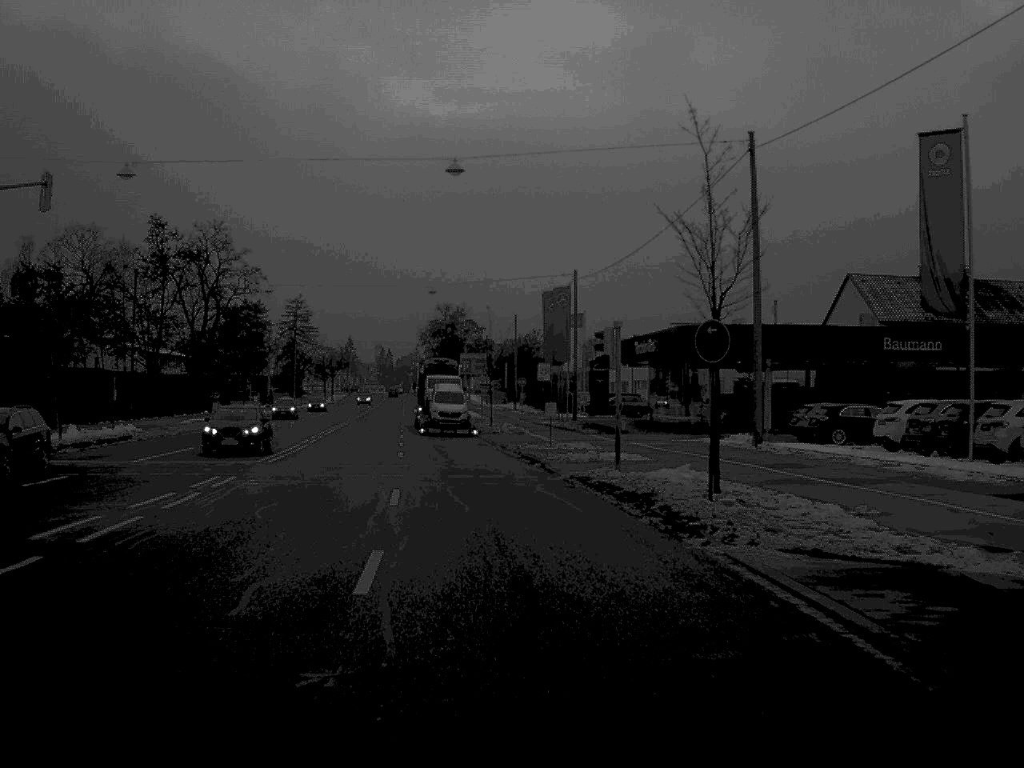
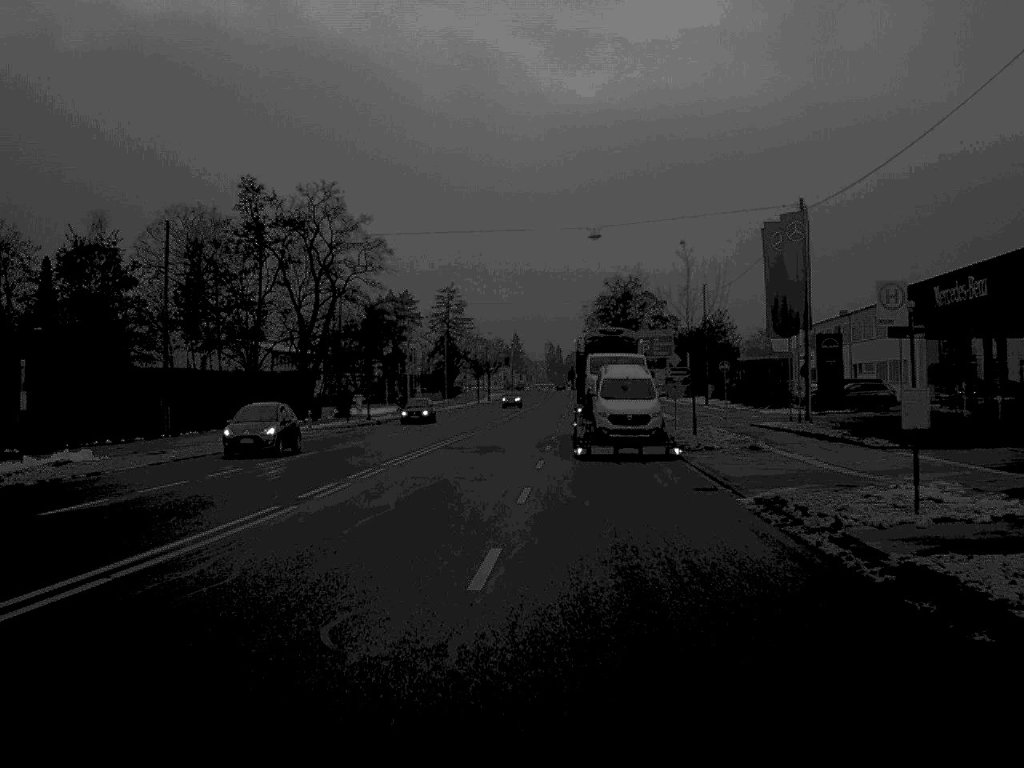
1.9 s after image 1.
(-1.6, +26.5) m; -8°
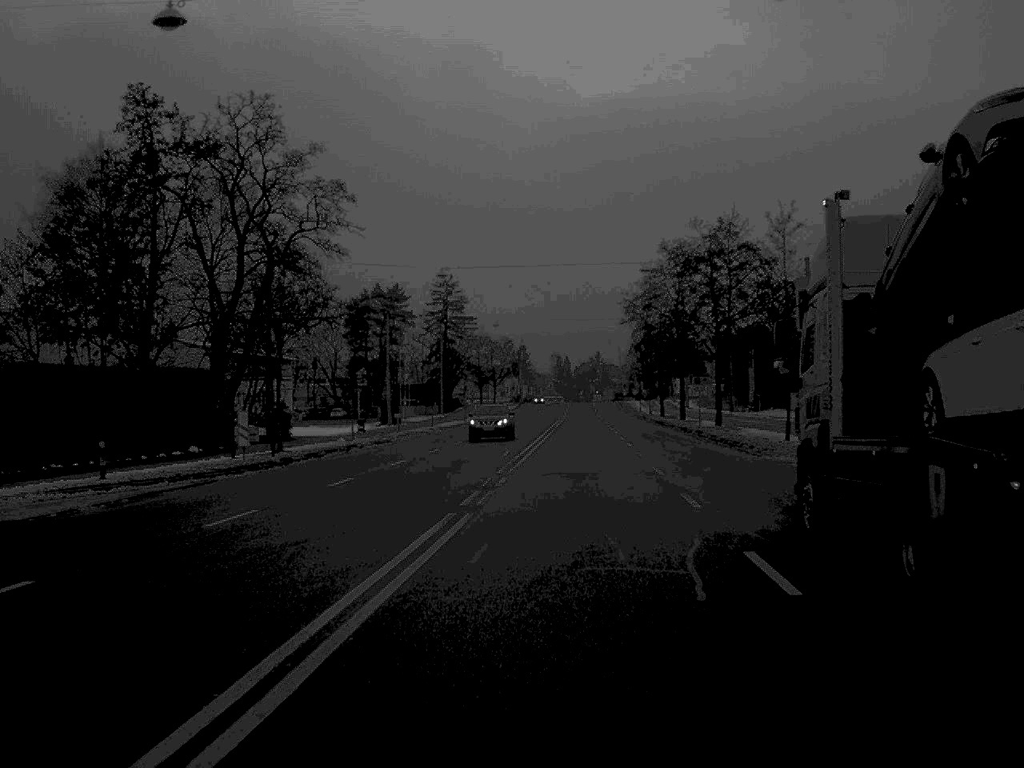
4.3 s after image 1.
(-1.1, +35.9) m; 0°
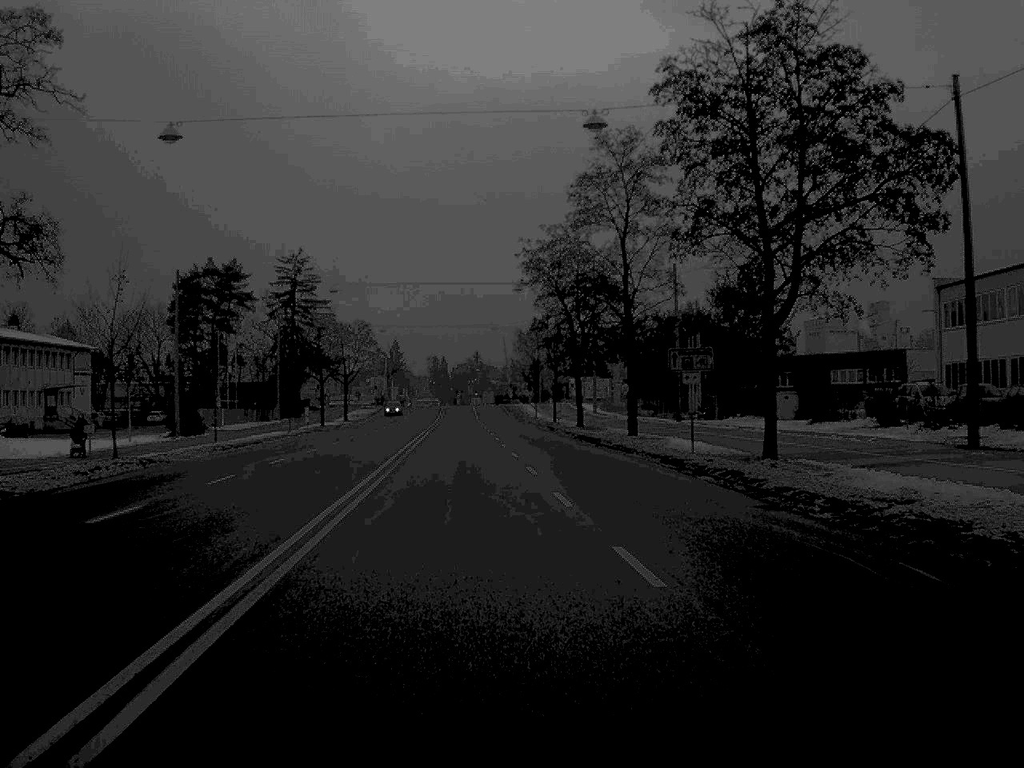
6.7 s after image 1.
(+1.4, +35.0) m; +5°
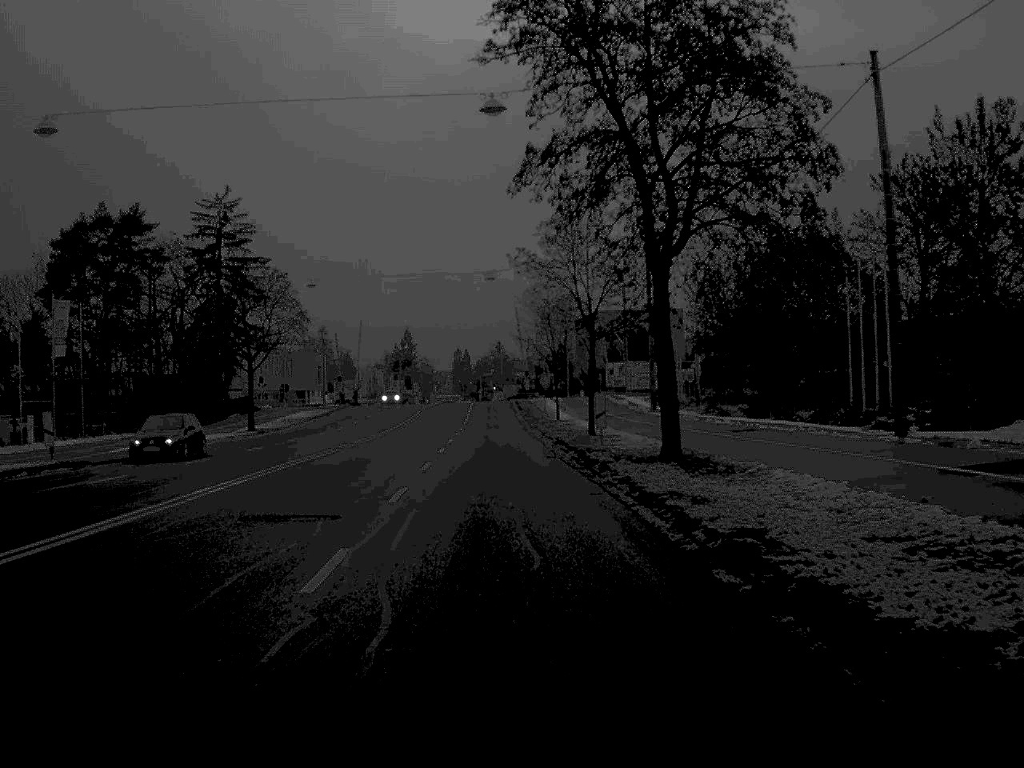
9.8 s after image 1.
(+0.7, +45.2) m; -2°
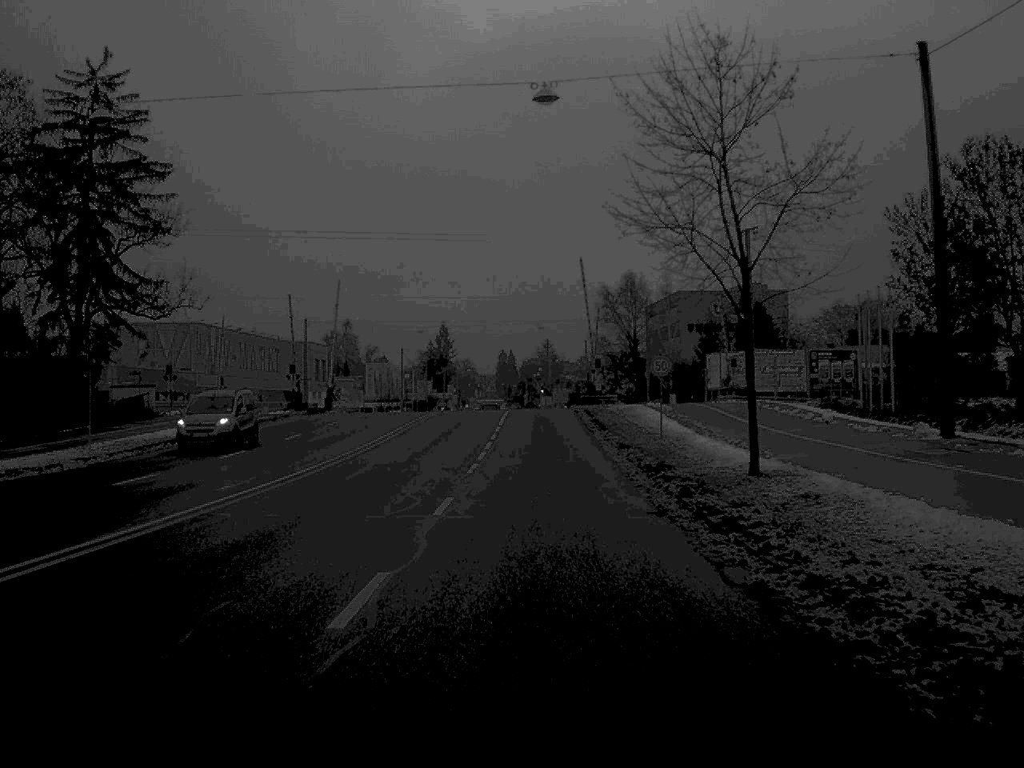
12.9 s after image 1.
(-1.3, +45.9) m; -2°
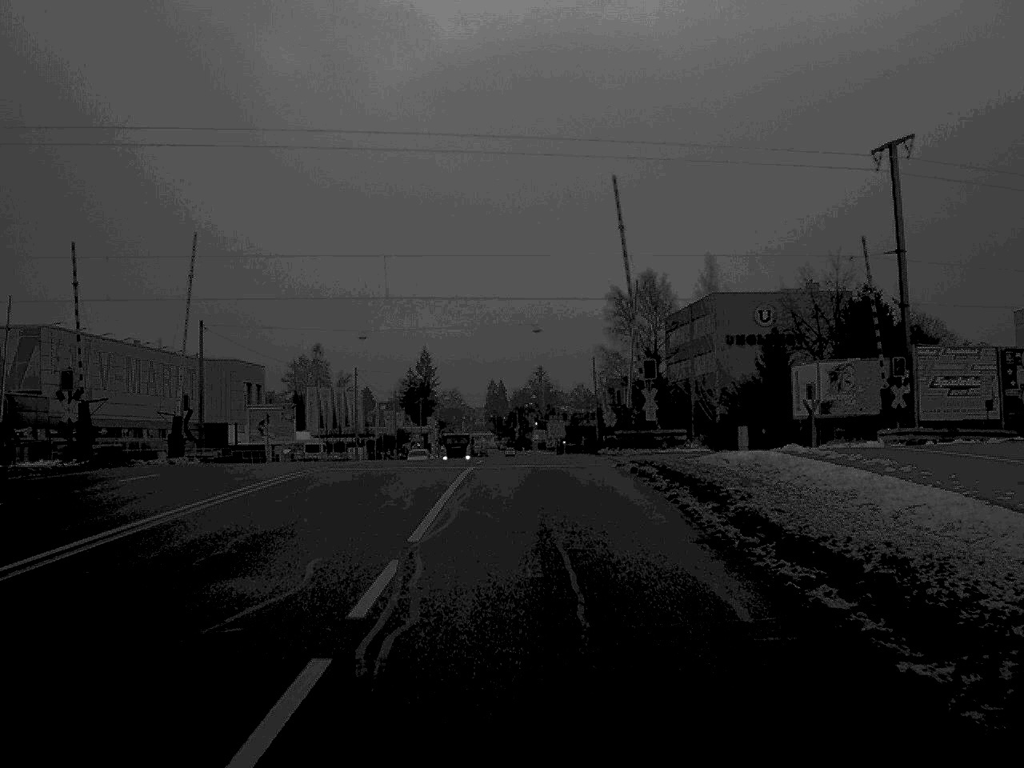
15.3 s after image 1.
(+0.1, +35.2) m; 0°
